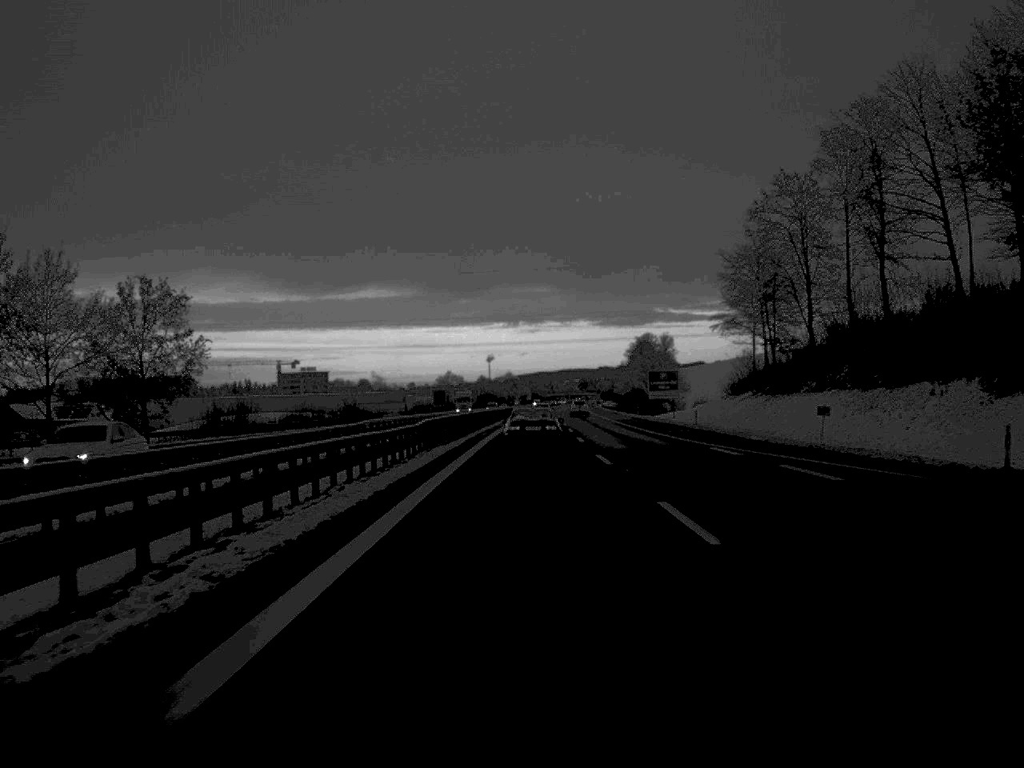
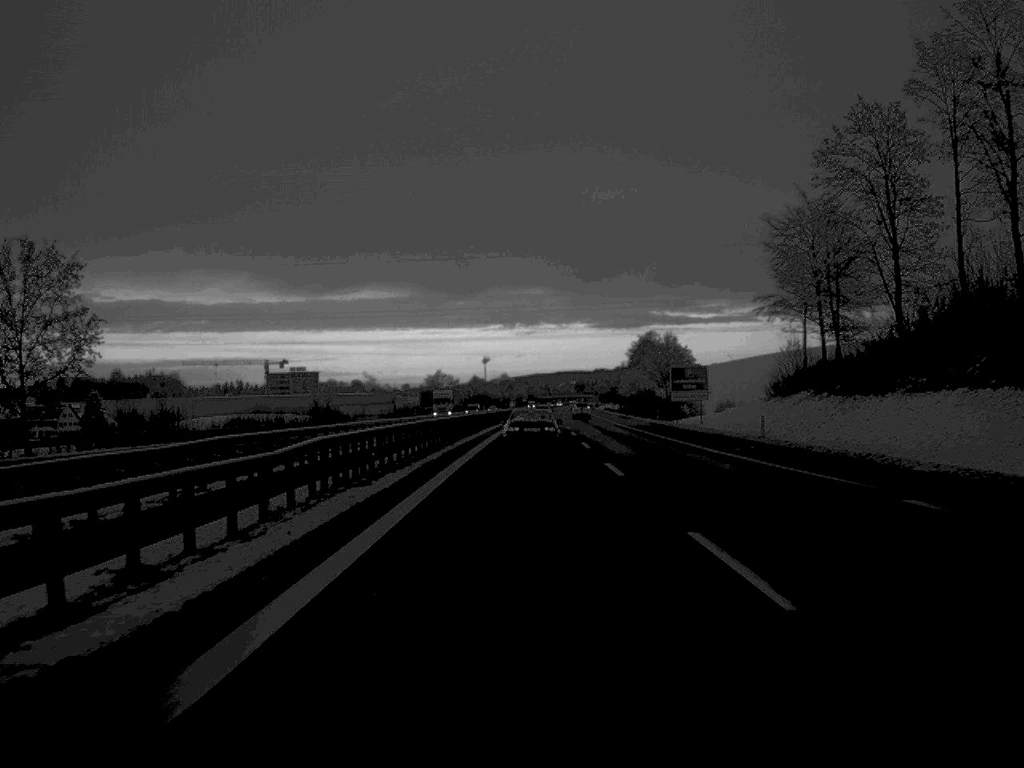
(0.0, +22.3) m; 0°
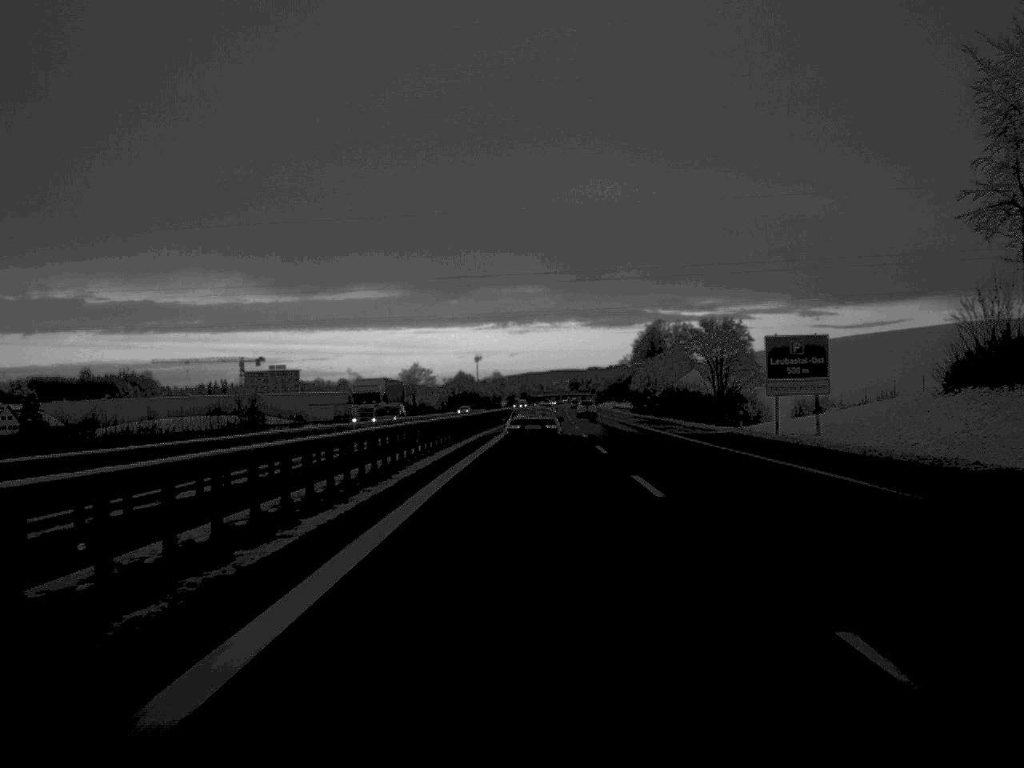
(+0.1, +42.7) m; 0°
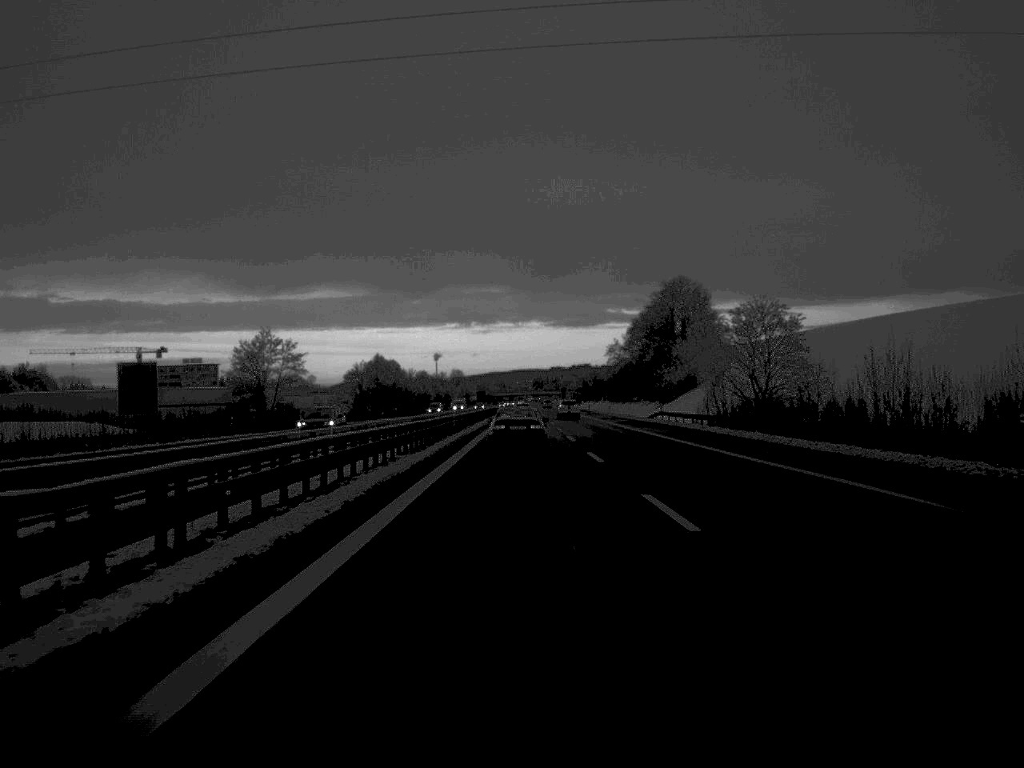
(+1.8, +112.5) m; +2°
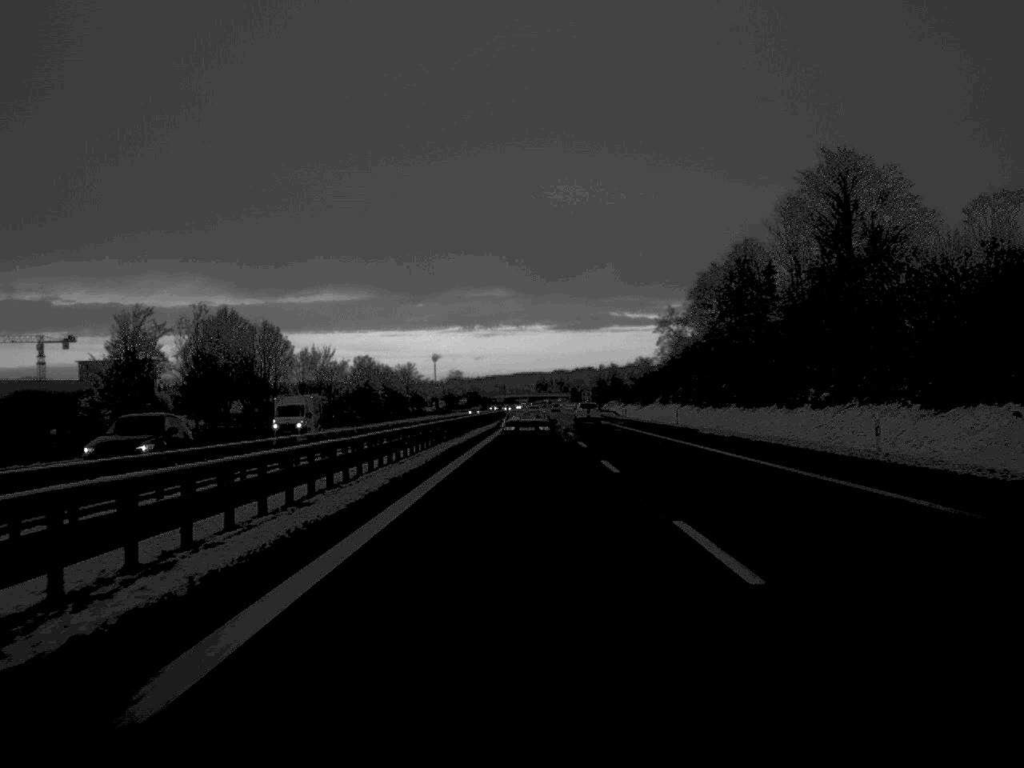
(-0.1, +111.3) m; 0°
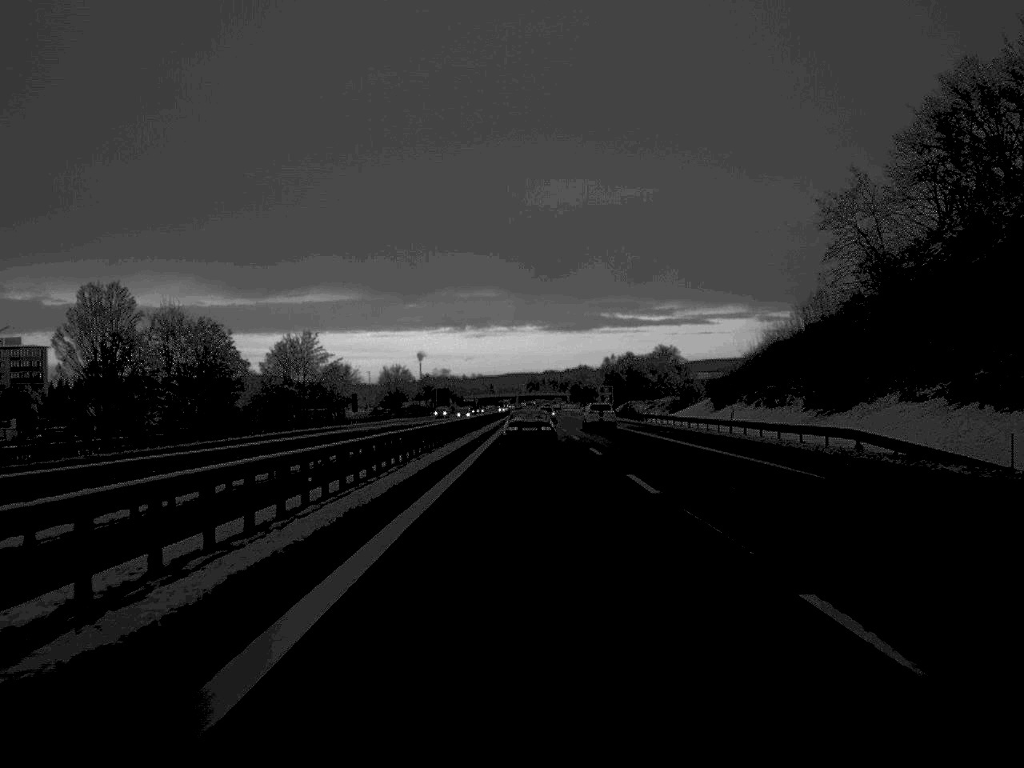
(+0.4, +113.9) m; 0°
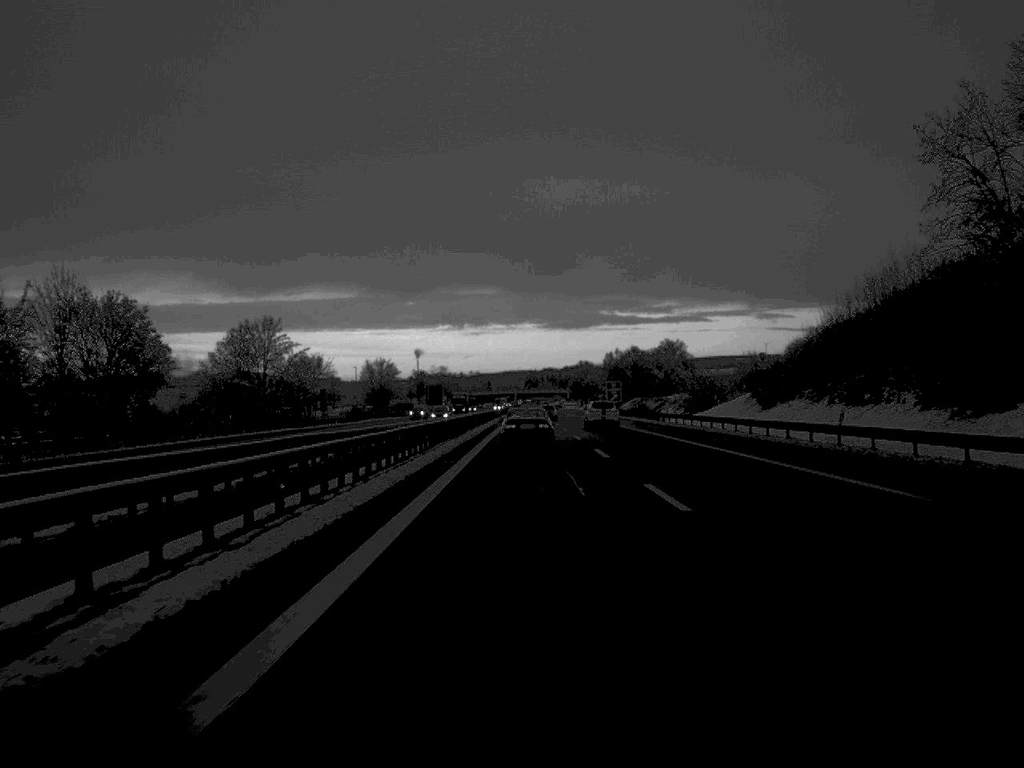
(0.0, +21.9) m; 0°
